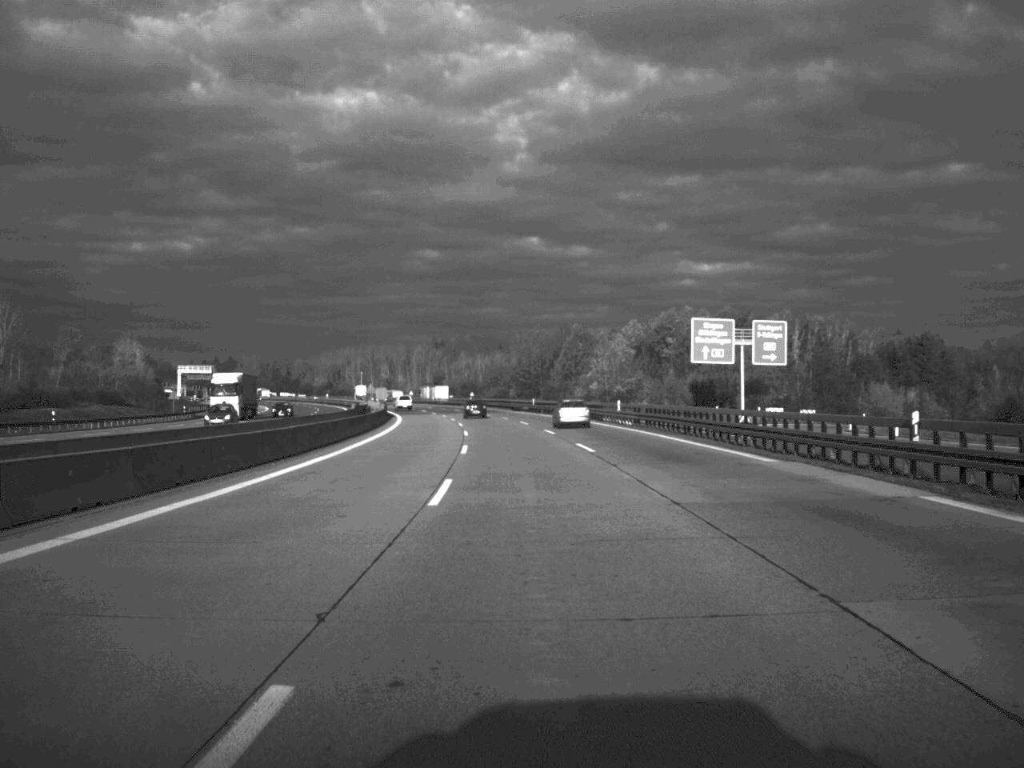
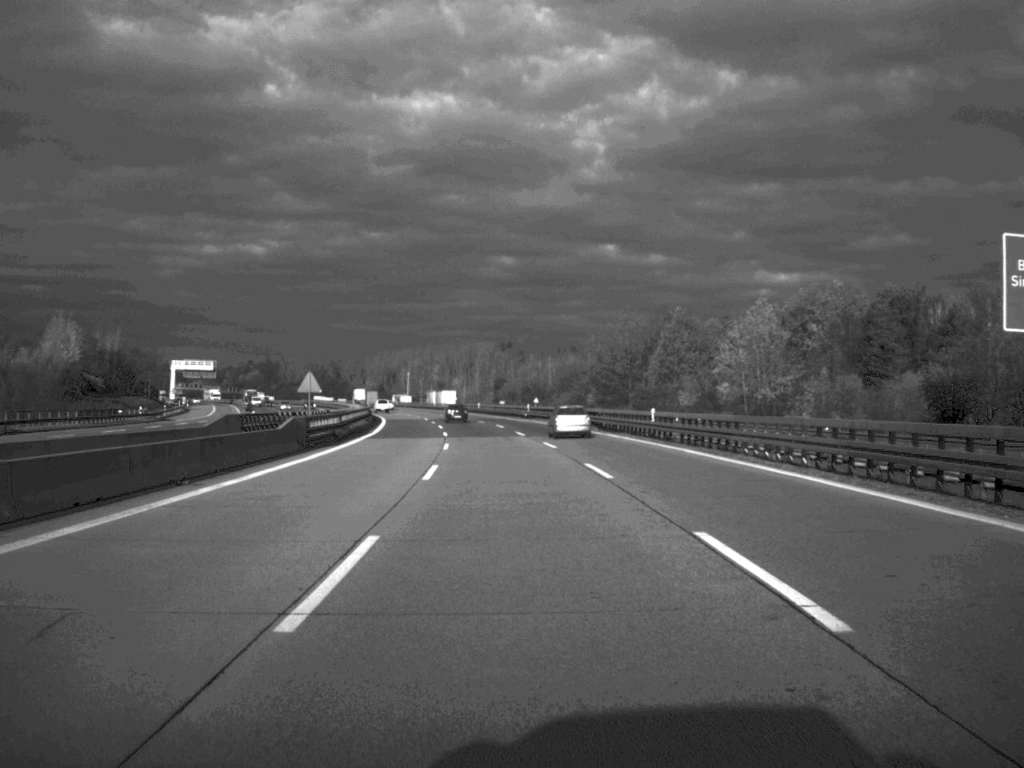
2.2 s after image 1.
(-1.6, +65.2) m; -3°
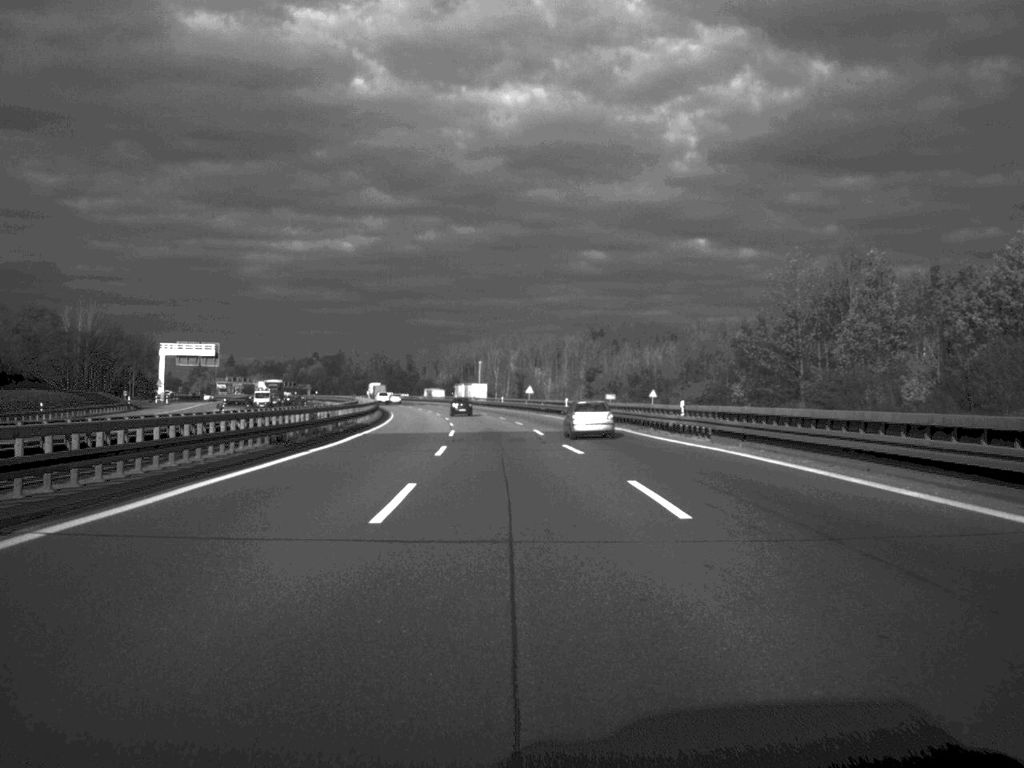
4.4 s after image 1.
(-2.3, +64.3) m; -4°
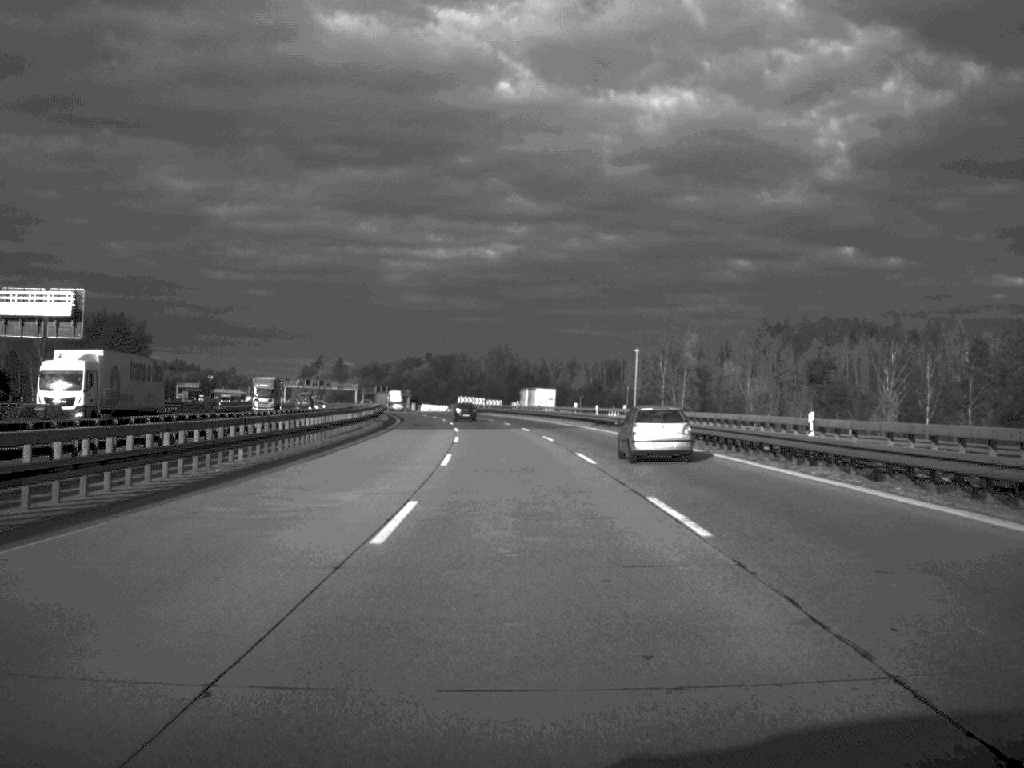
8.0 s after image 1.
(-5.8, +108.7) m; -6°
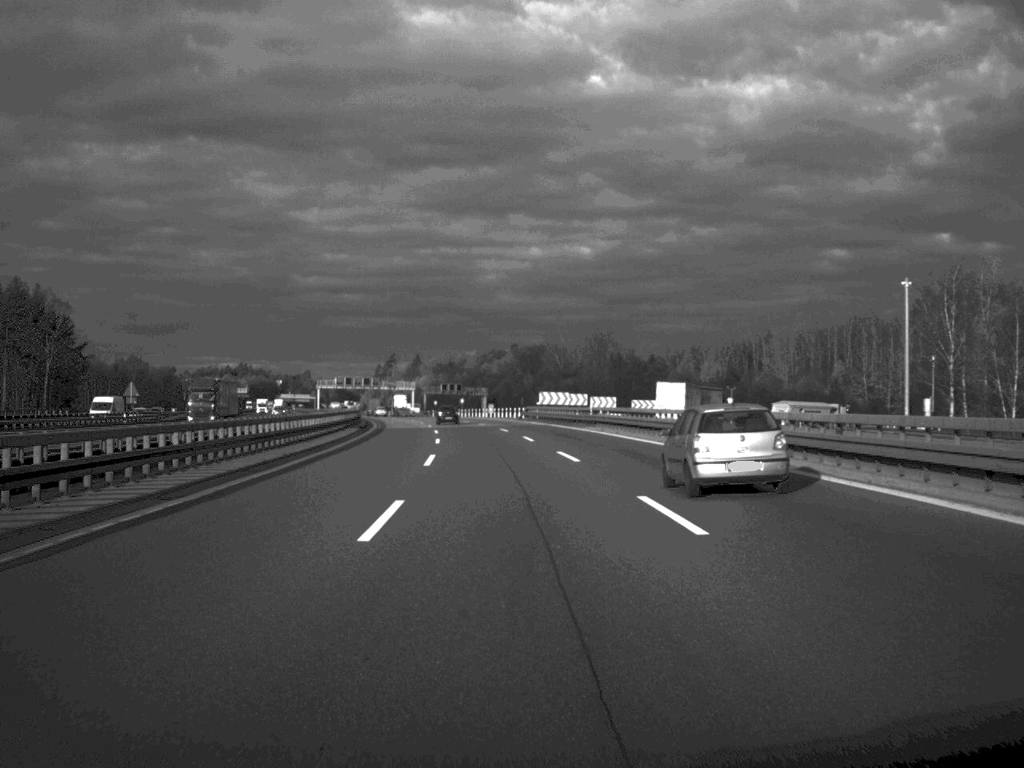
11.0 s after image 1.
(-3.4, +88.1) m; -4°
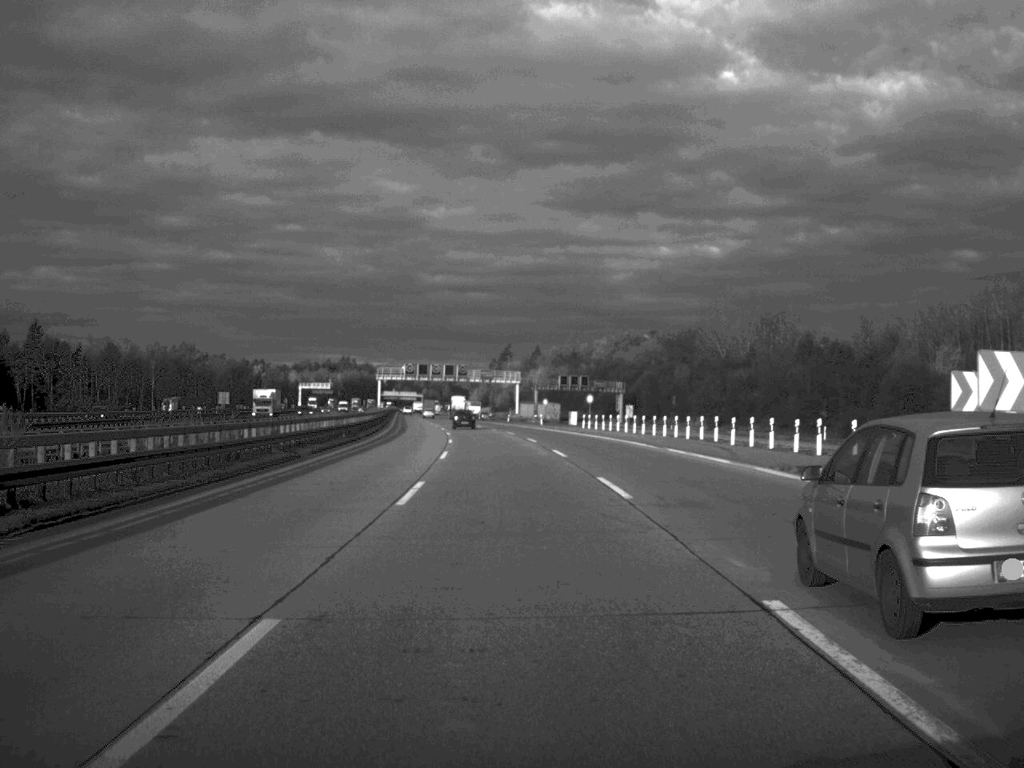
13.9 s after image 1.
(-4.5, +85.0) m; -6°
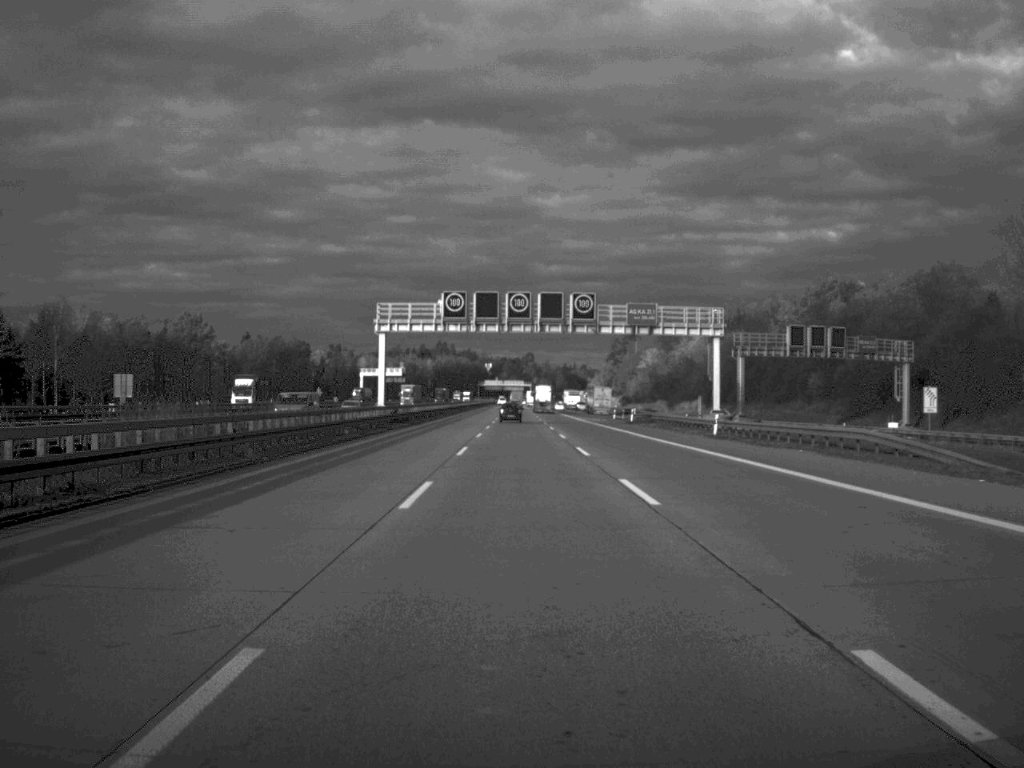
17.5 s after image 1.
(-5.7, +108.9) m; -5°
